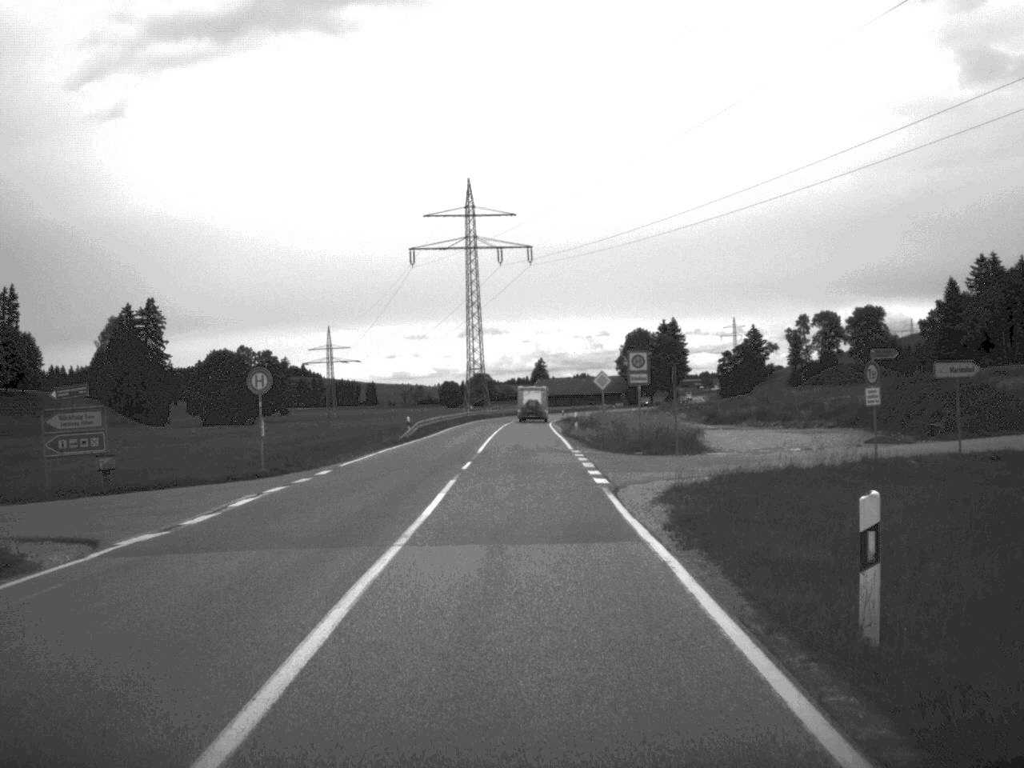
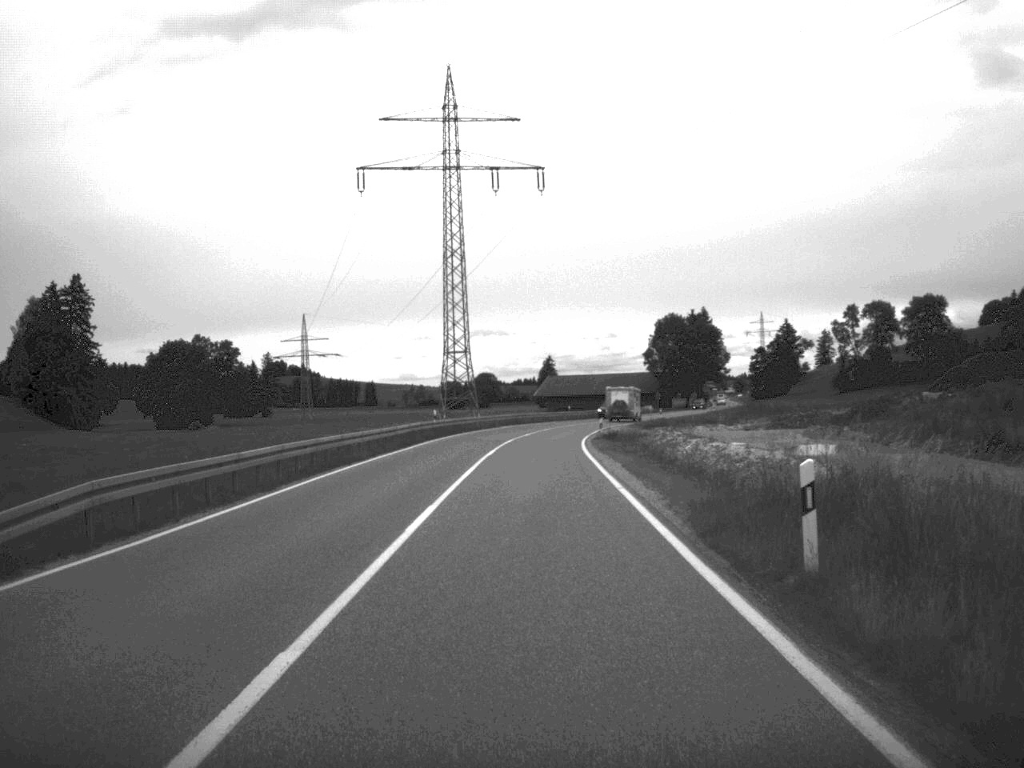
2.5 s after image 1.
(-0.2, +48.6) m; 0°
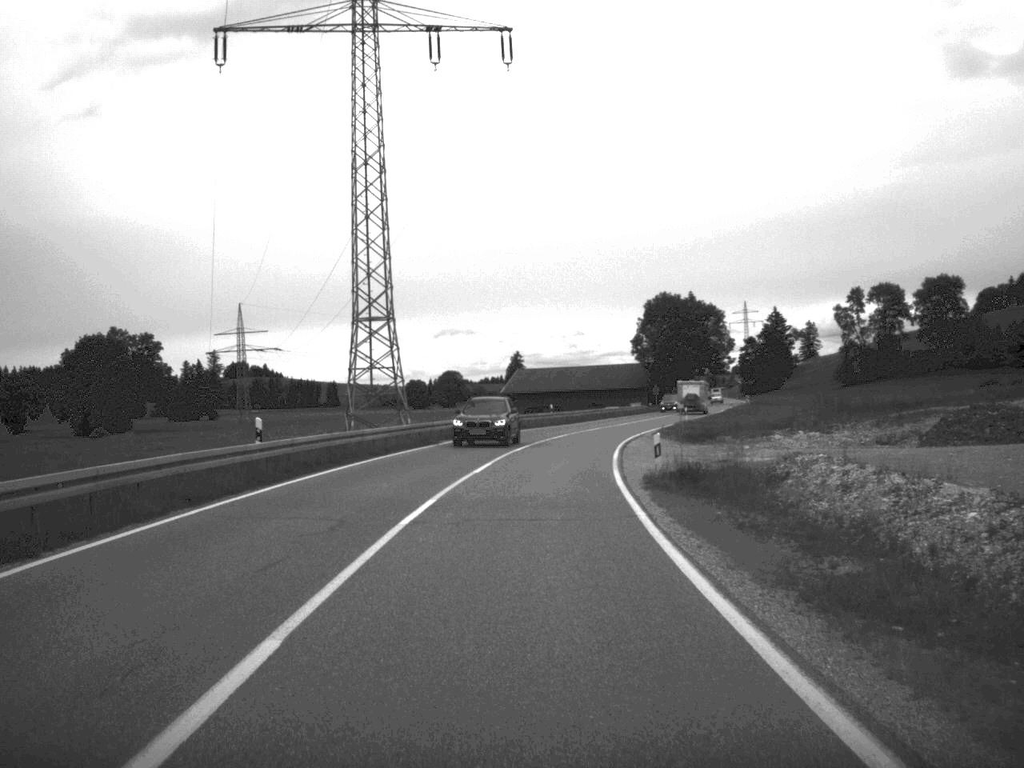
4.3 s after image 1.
(+0.3, +34.9) m; +1°
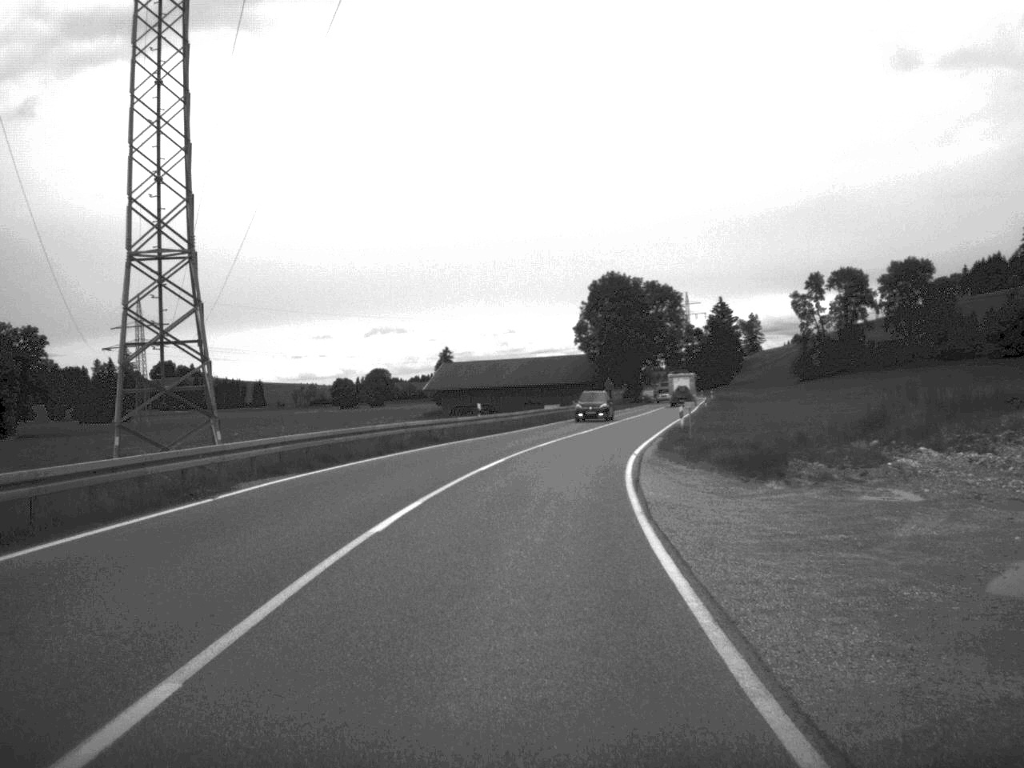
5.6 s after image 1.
(+0.6, +24.8) m; +3°
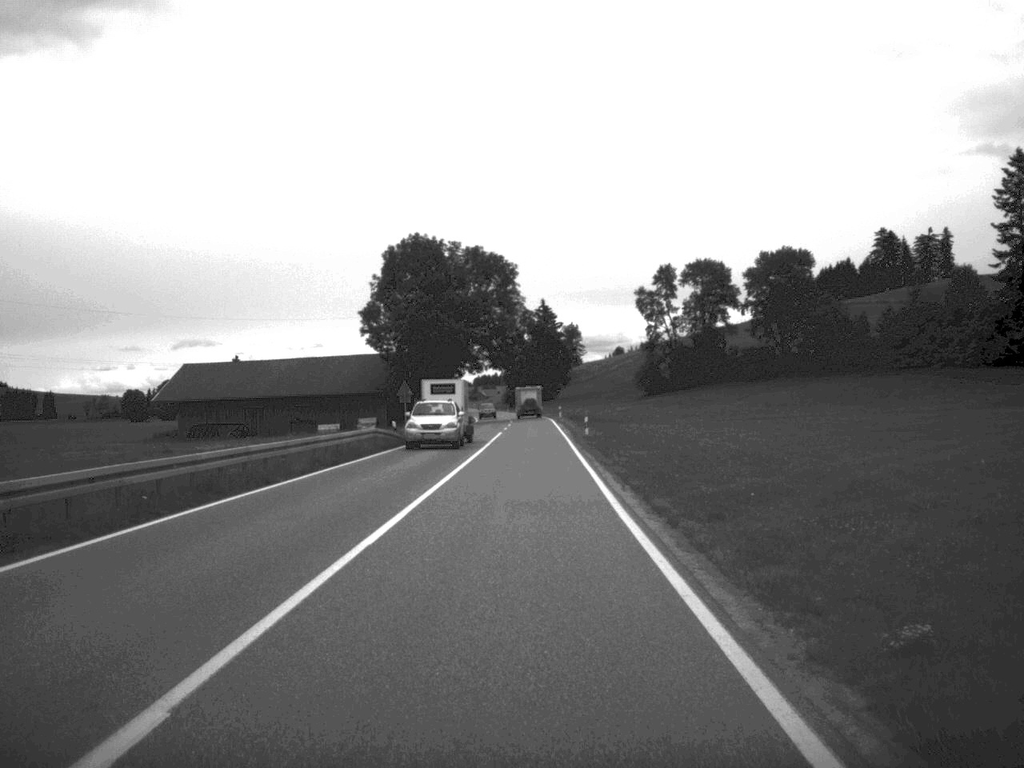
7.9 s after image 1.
(+3.4, +47.0) m; +8°
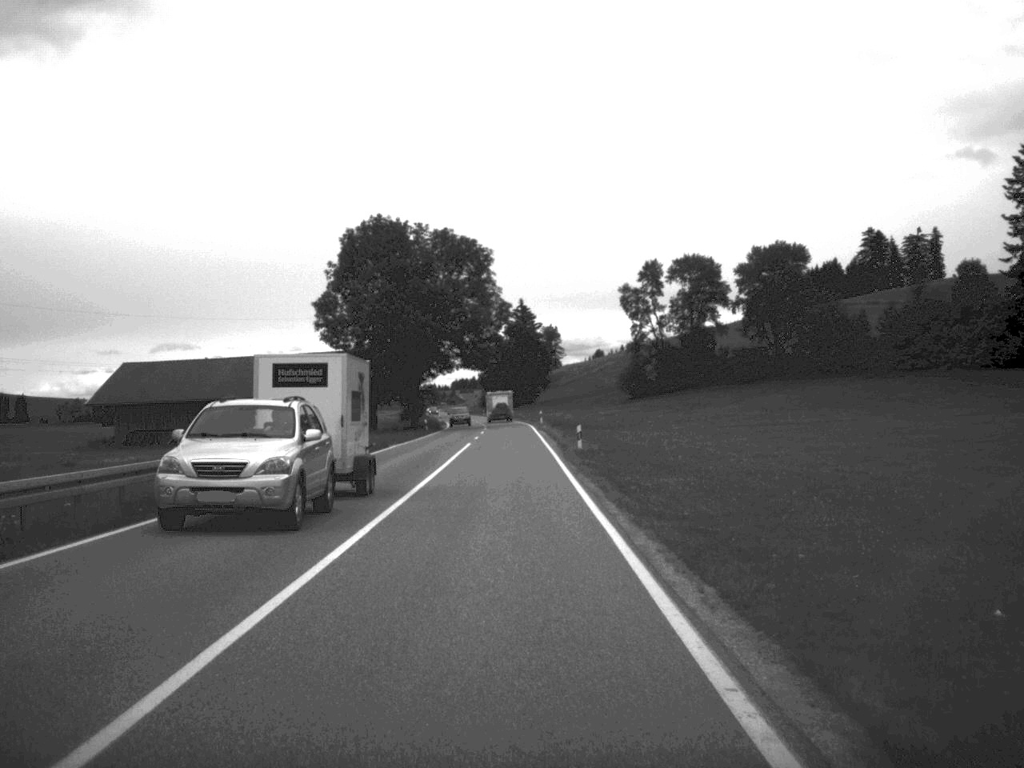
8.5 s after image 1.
(+0.1, +12.7) m; +1°
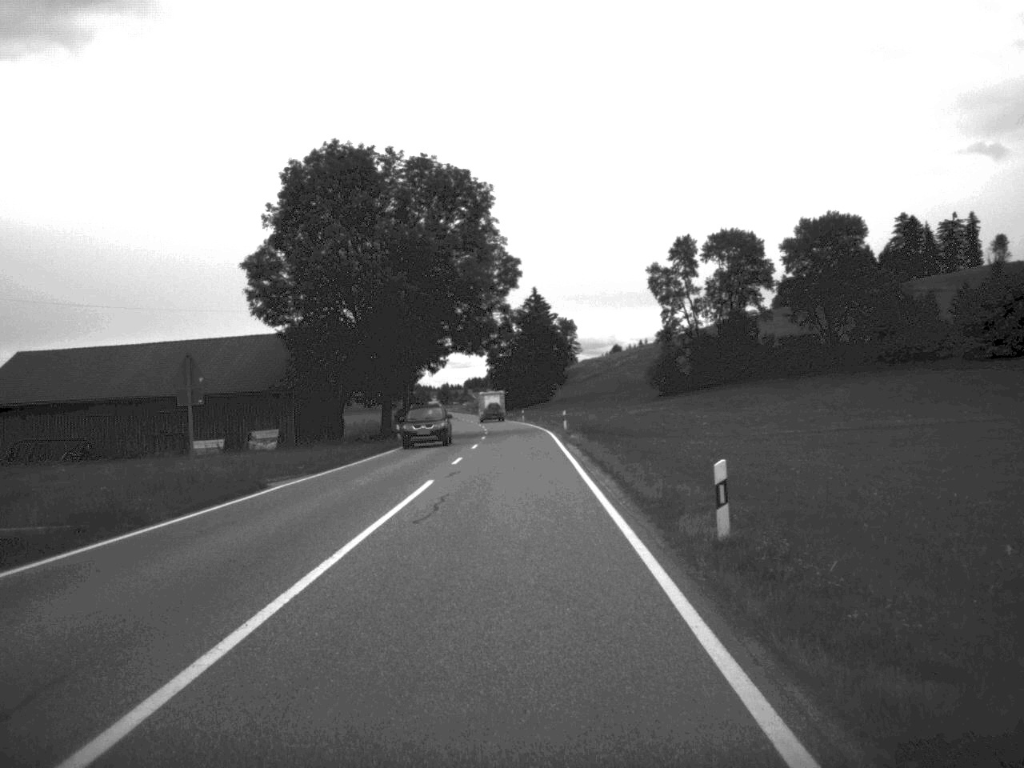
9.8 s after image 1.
(-0.2, +27.1) m; -1°
